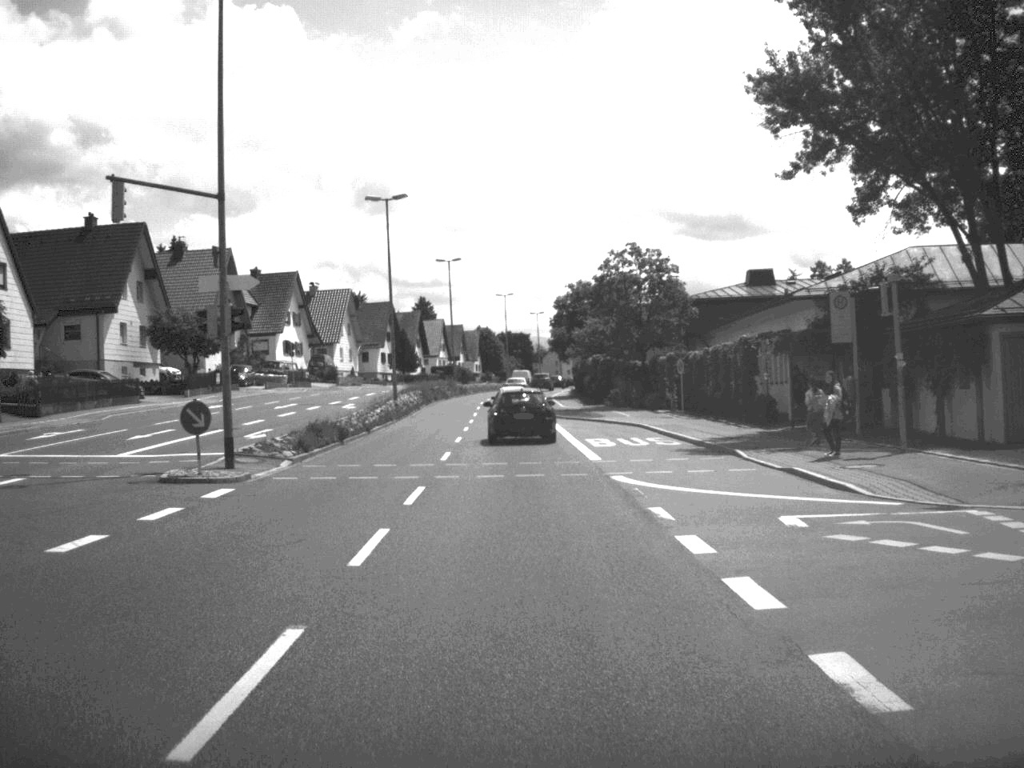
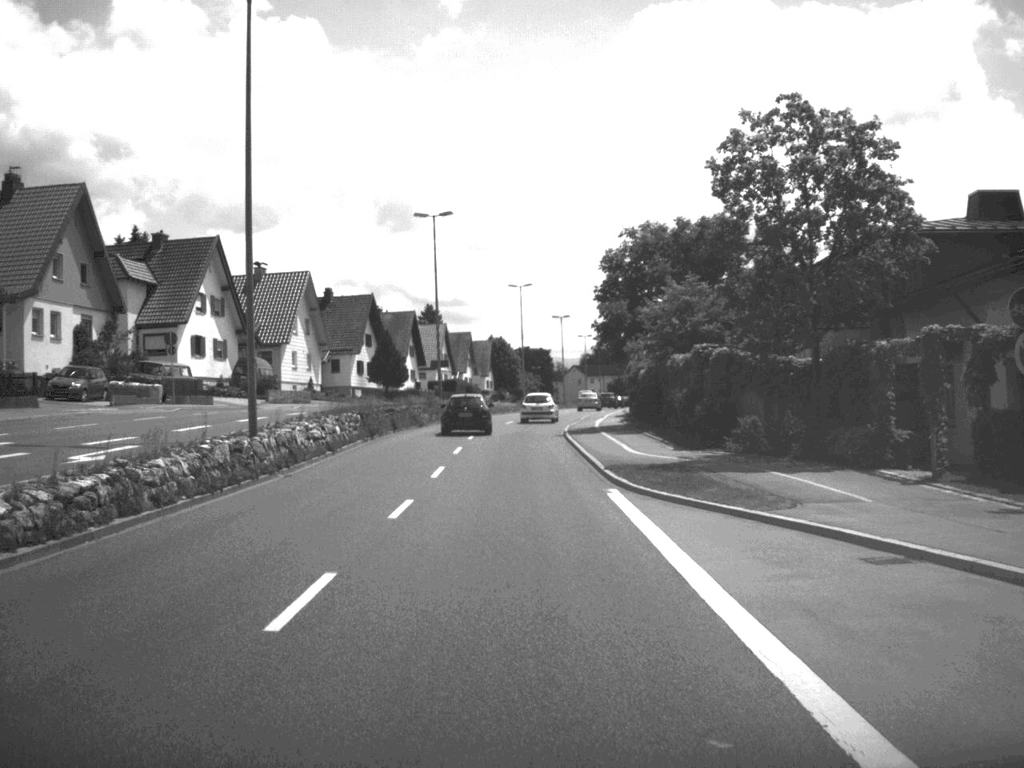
(-0.3, +35.3) m; -1°
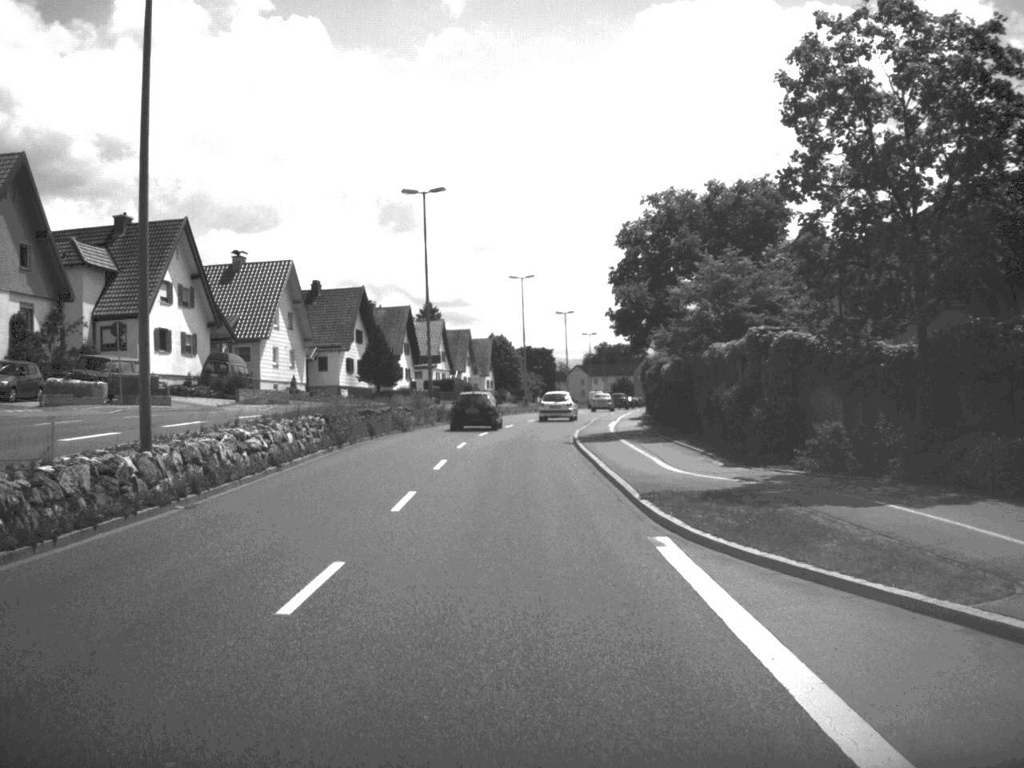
(0.0, +7.8) m; 0°
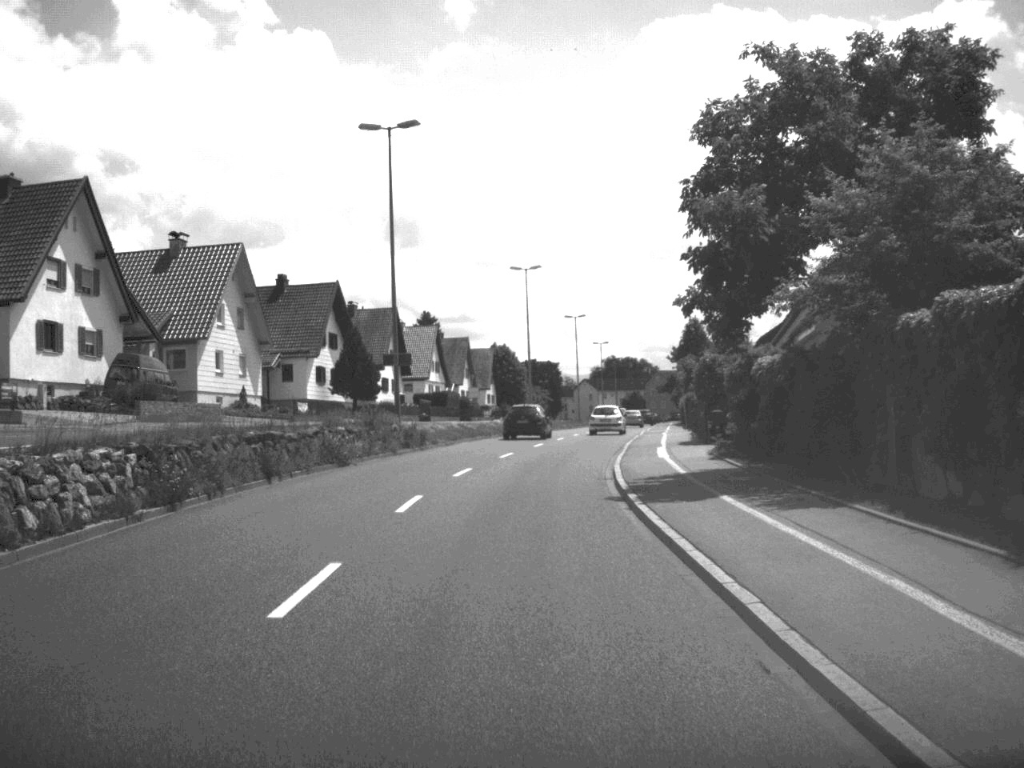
(0.0, +17.1) m; 0°
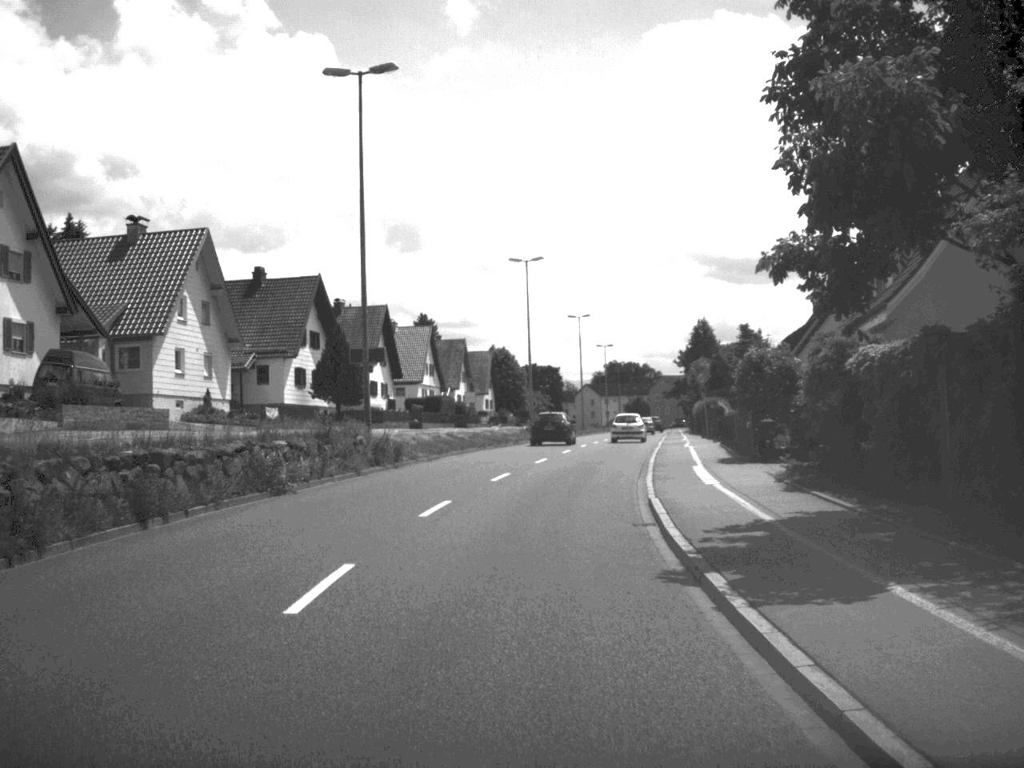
(0.0, +8.1) m; 0°
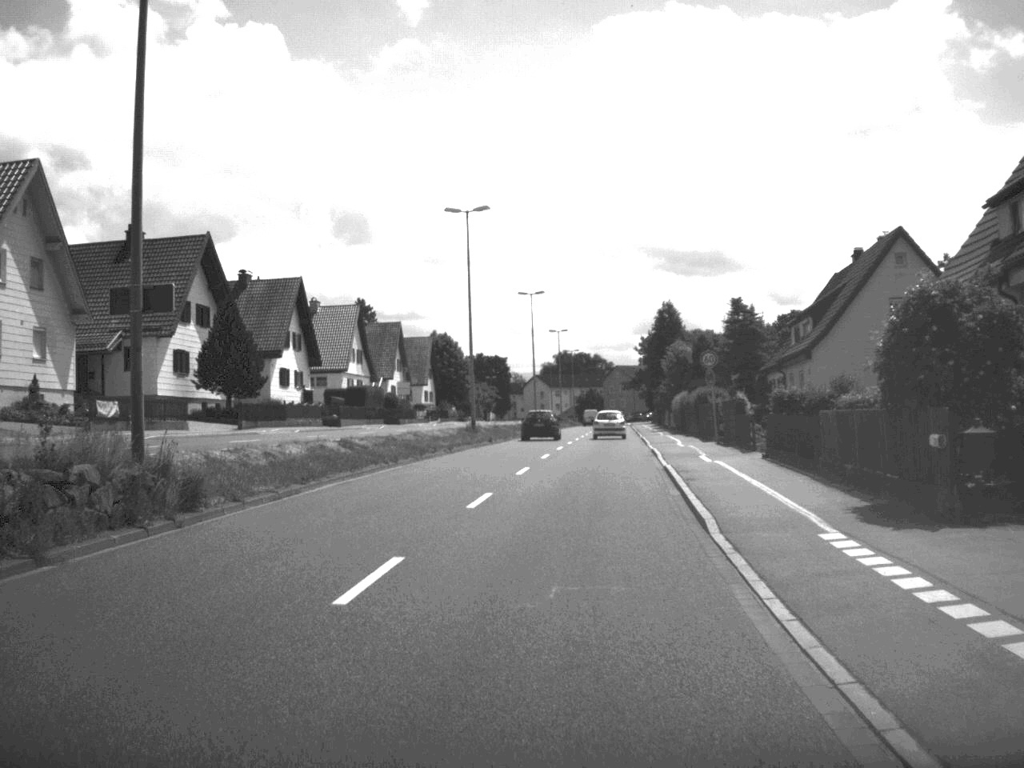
(+0.3, +17.0) m; +2°
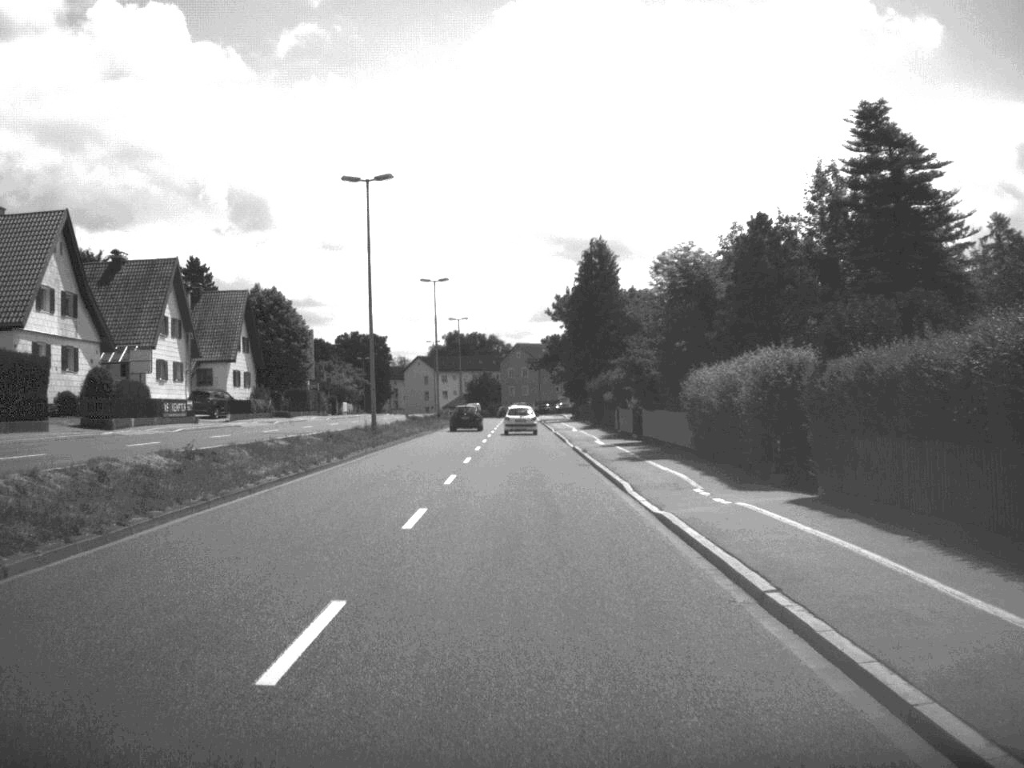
(+2.4, +47.0) m; +4°
